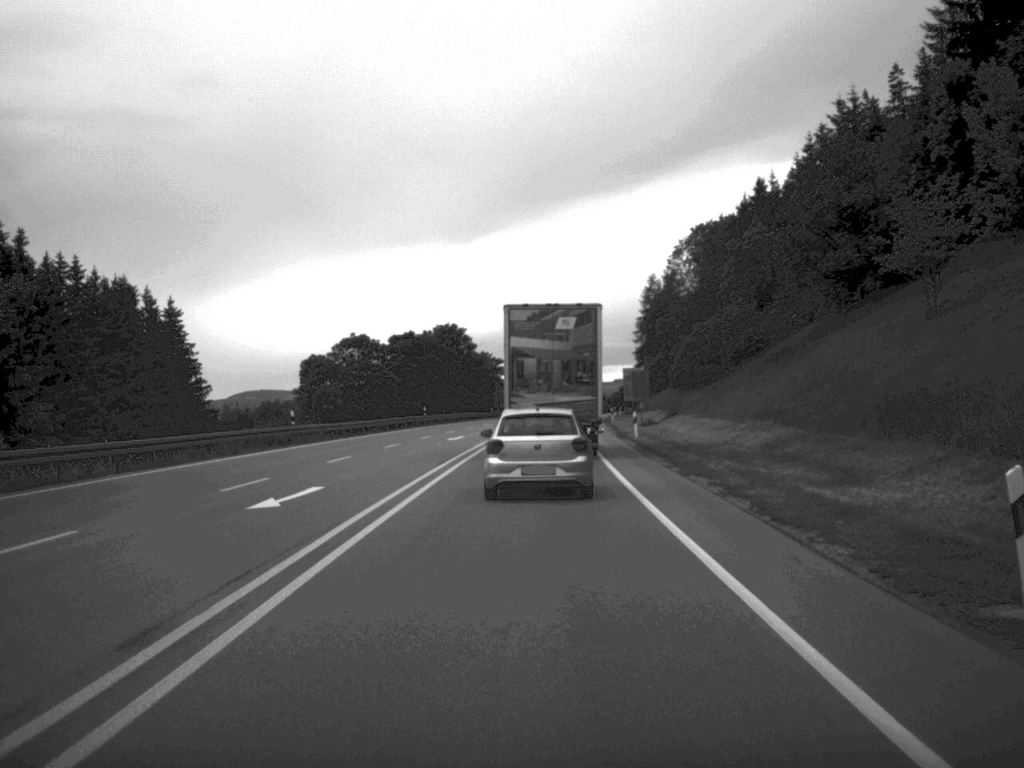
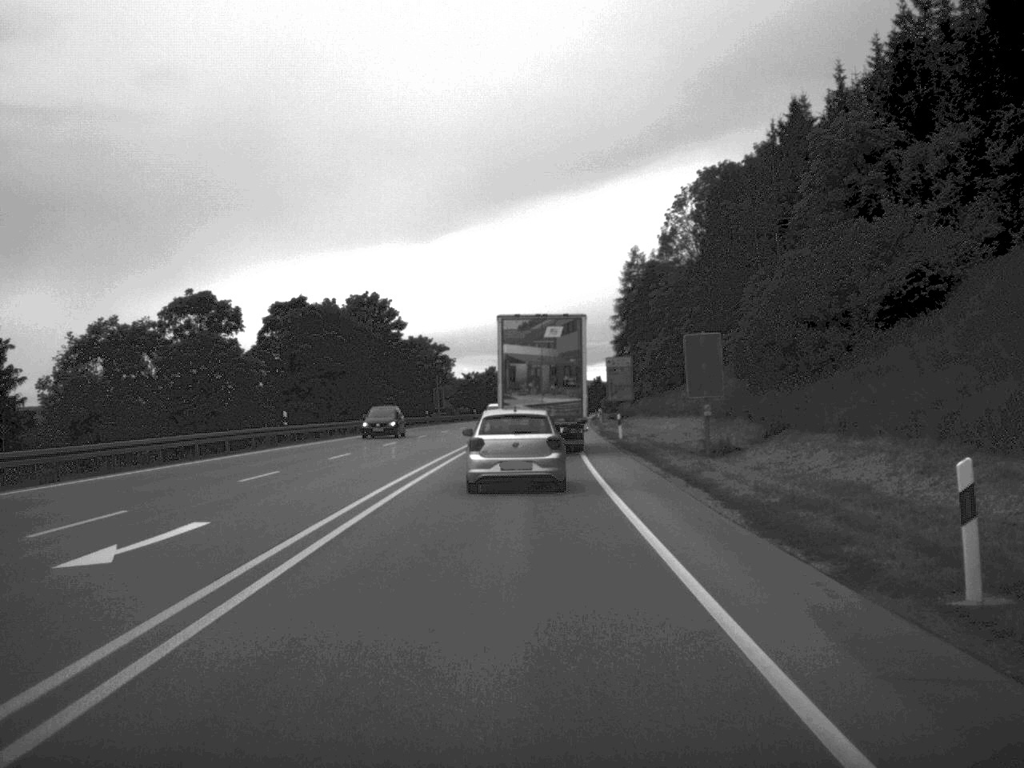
(+0.7, +42.0) m; +2°
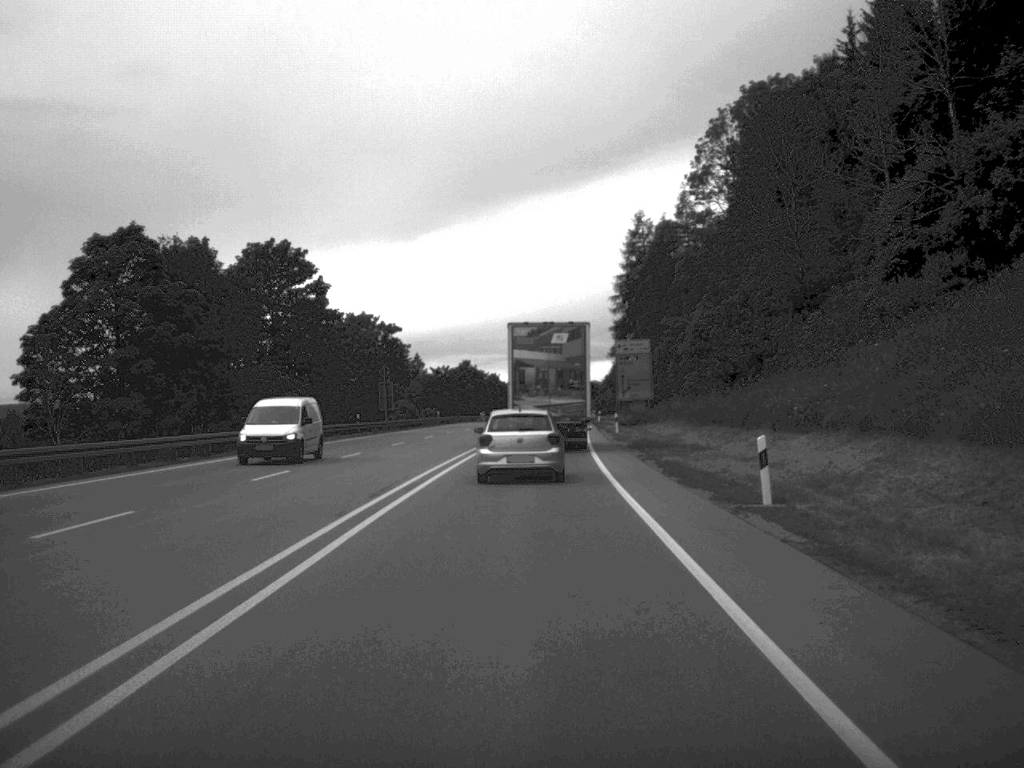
(+0.1, +34.4) m; +1°
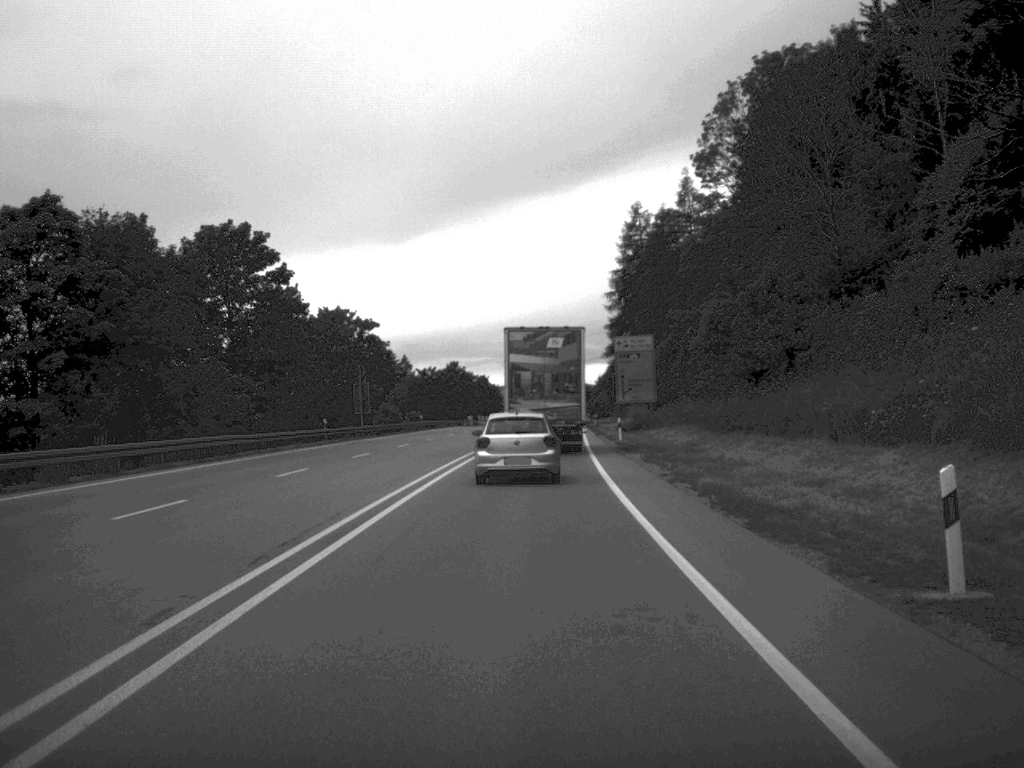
(0.0, +8.7) m; 0°
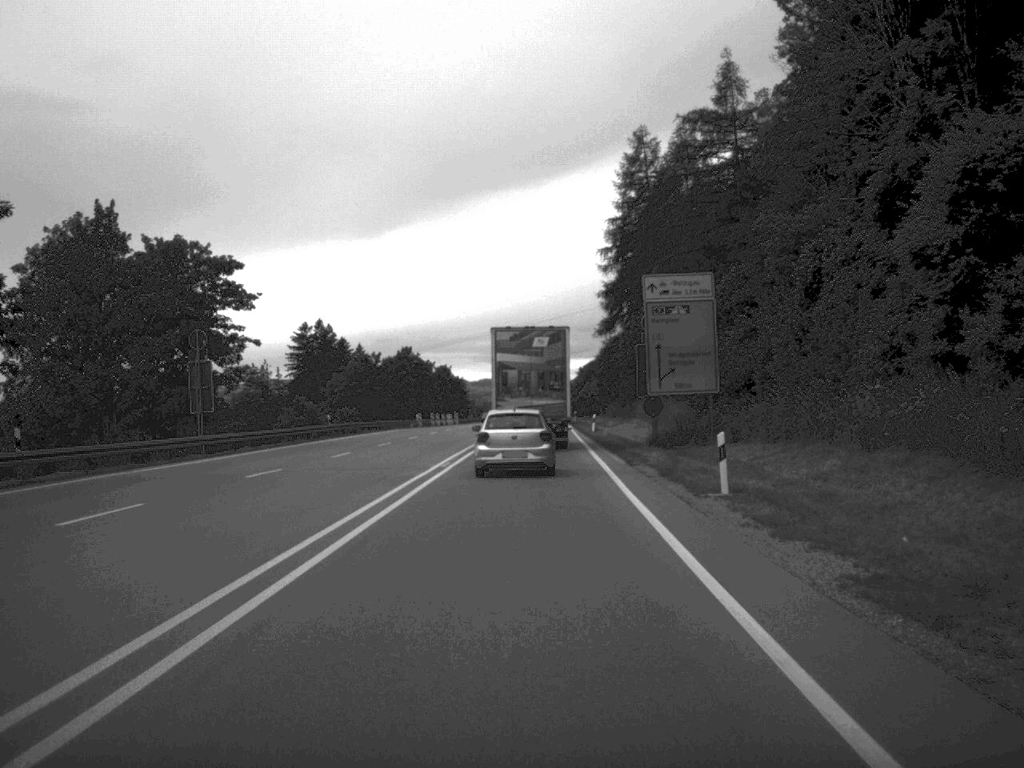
(+0.4, +36.7) m; +1°
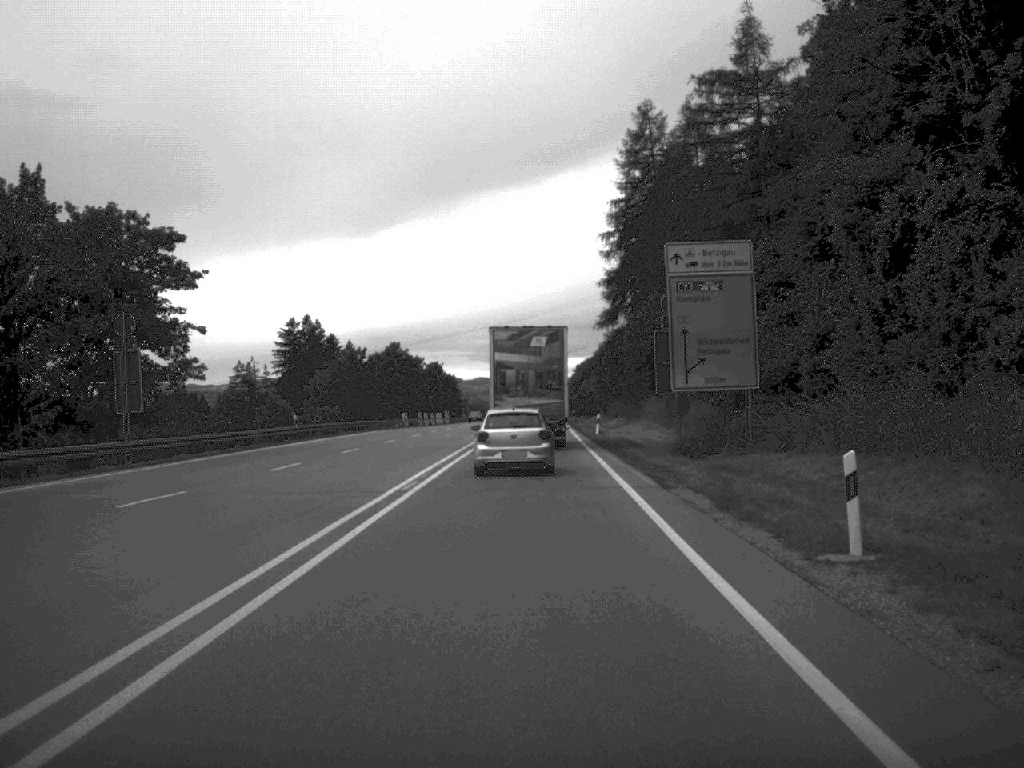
(0.0, +8.8) m; 0°
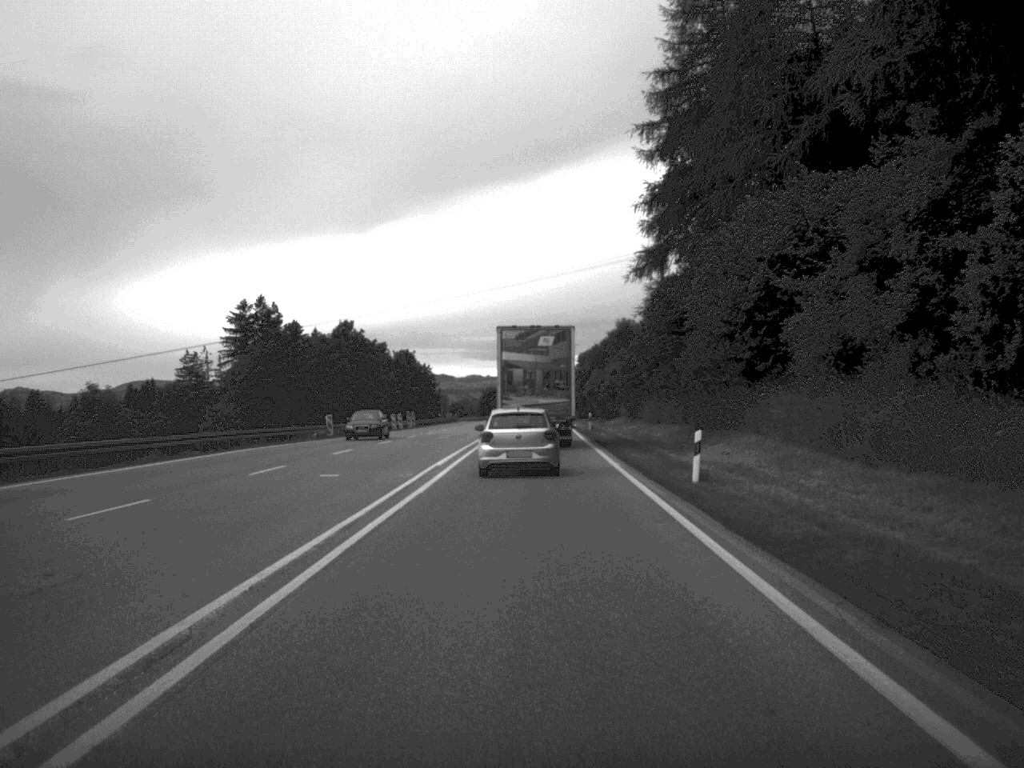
(+0.1, +37.8) m; 0°
